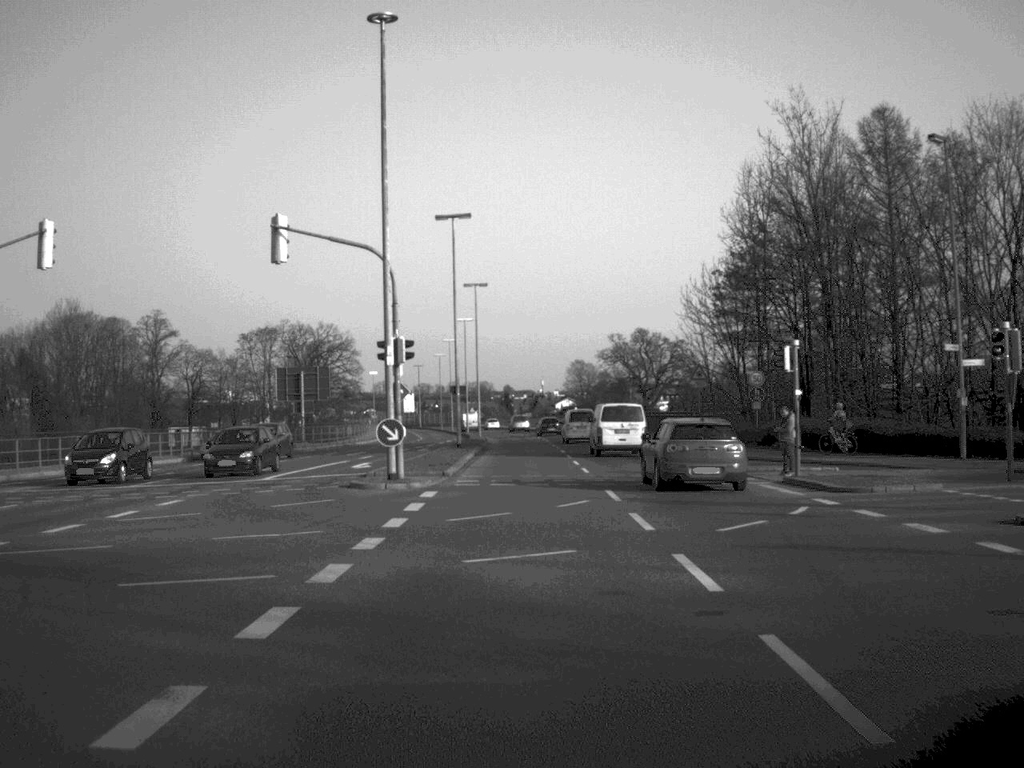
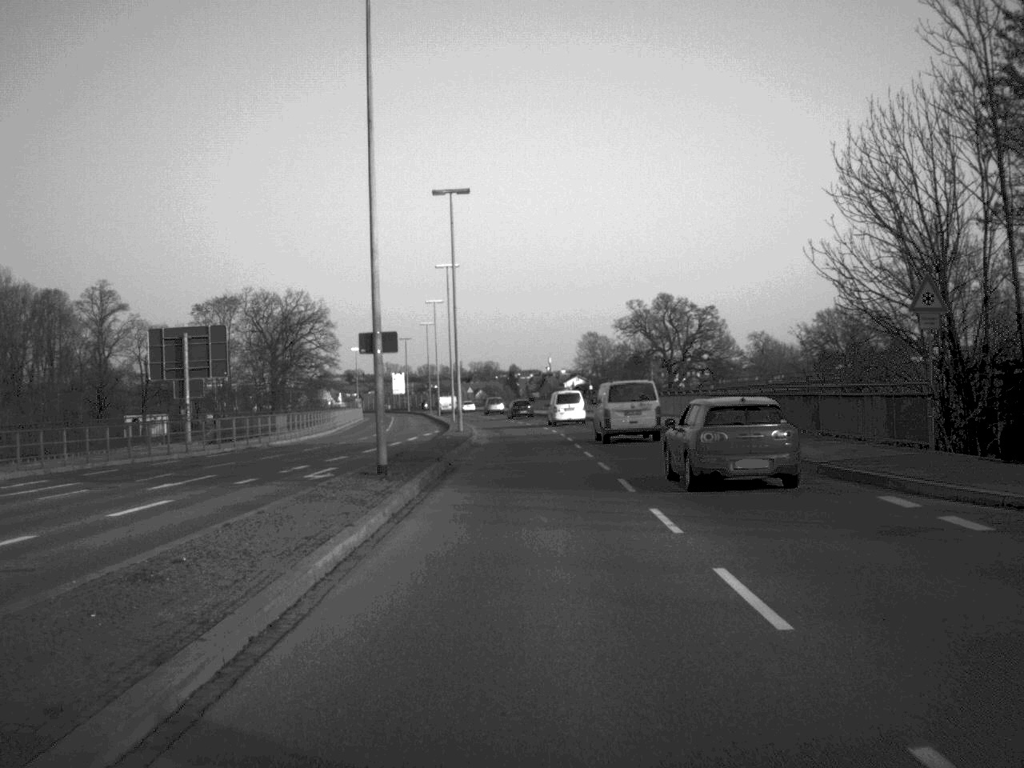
(-0.1, +31.2) m; 0°
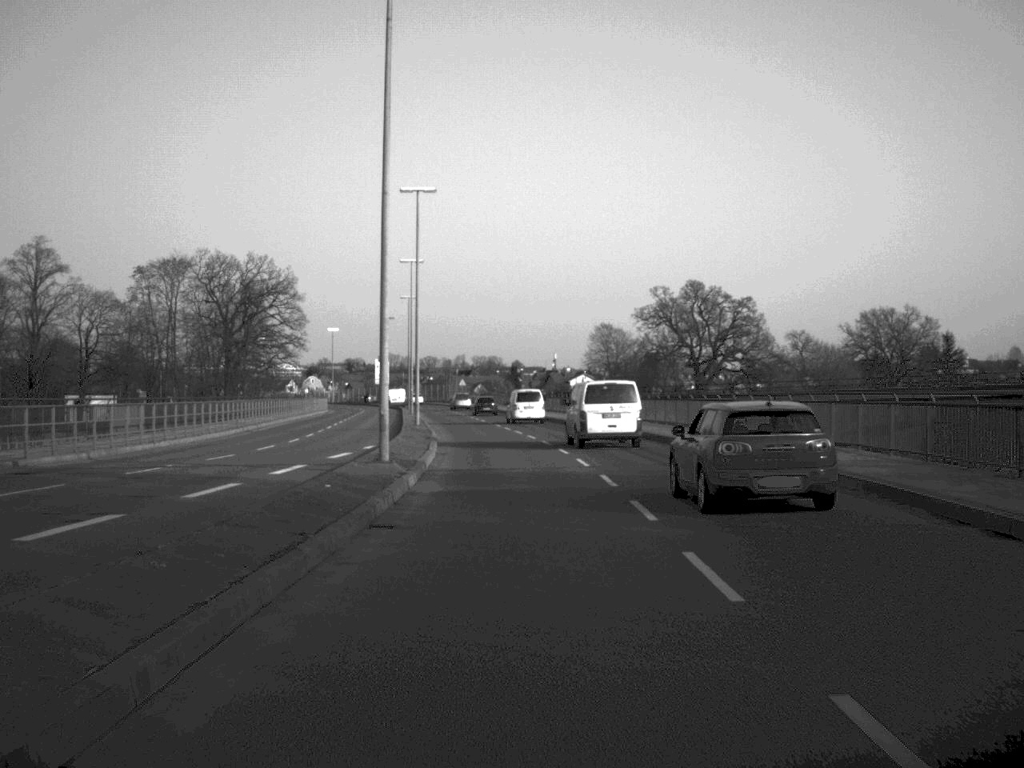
(0.0, +28.6) m; 0°
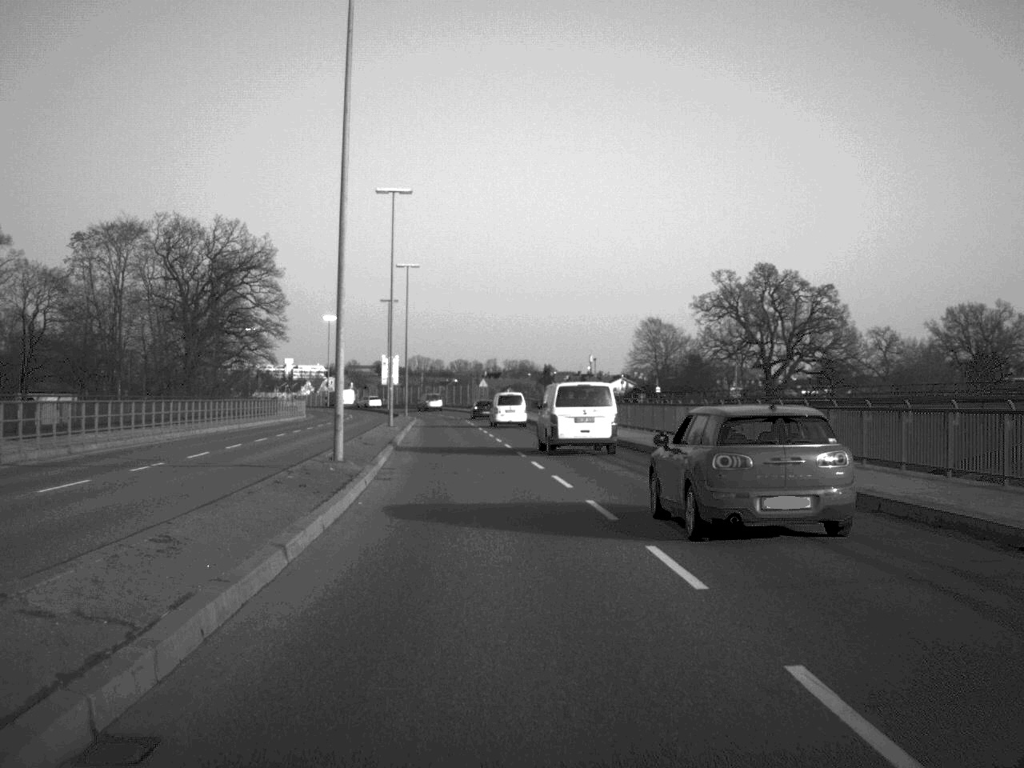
(-0.3, +29.7) m; -1°
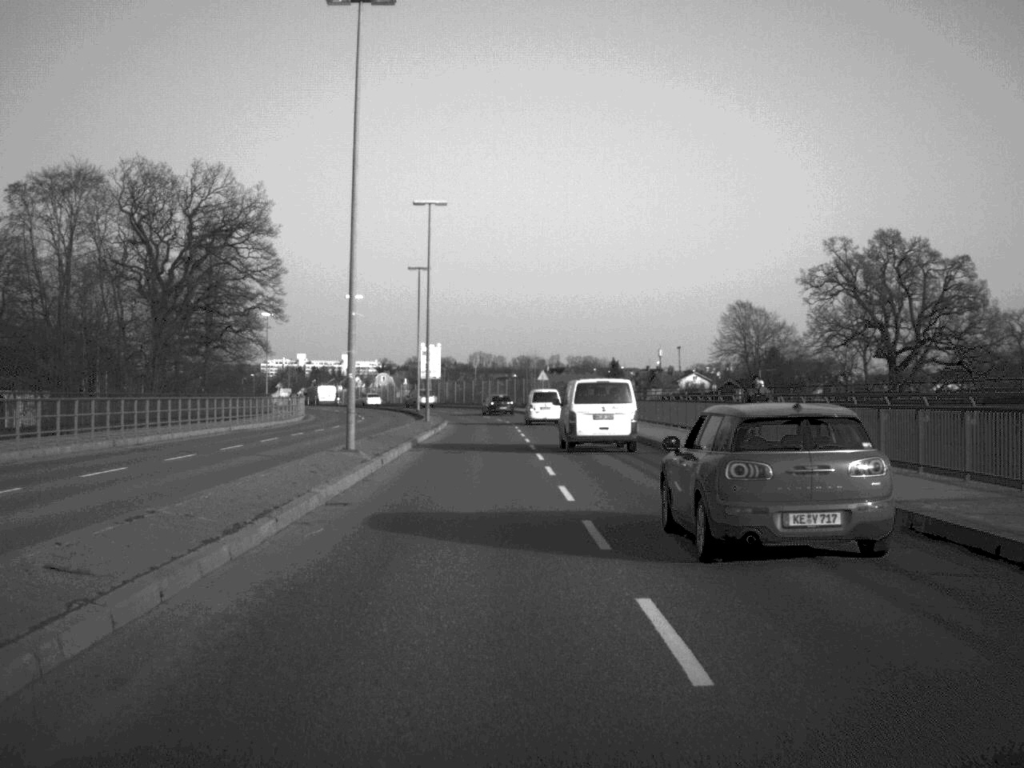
(-0.6, +27.1) m; -3°
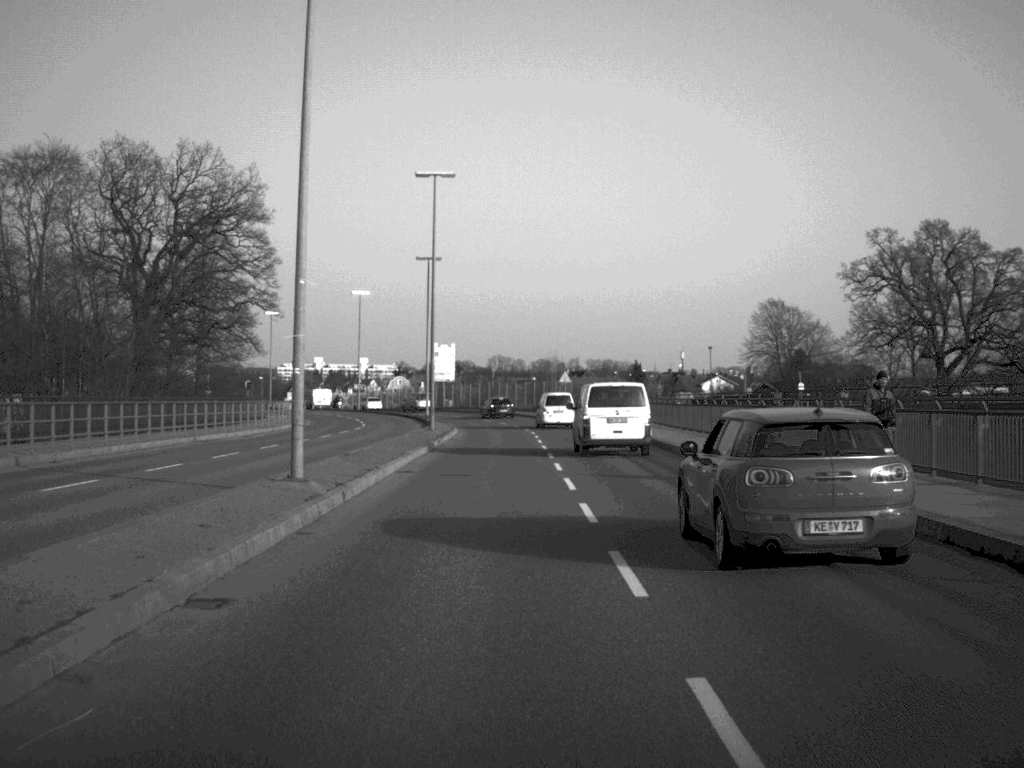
(-0.1, +8.6) m; -1°
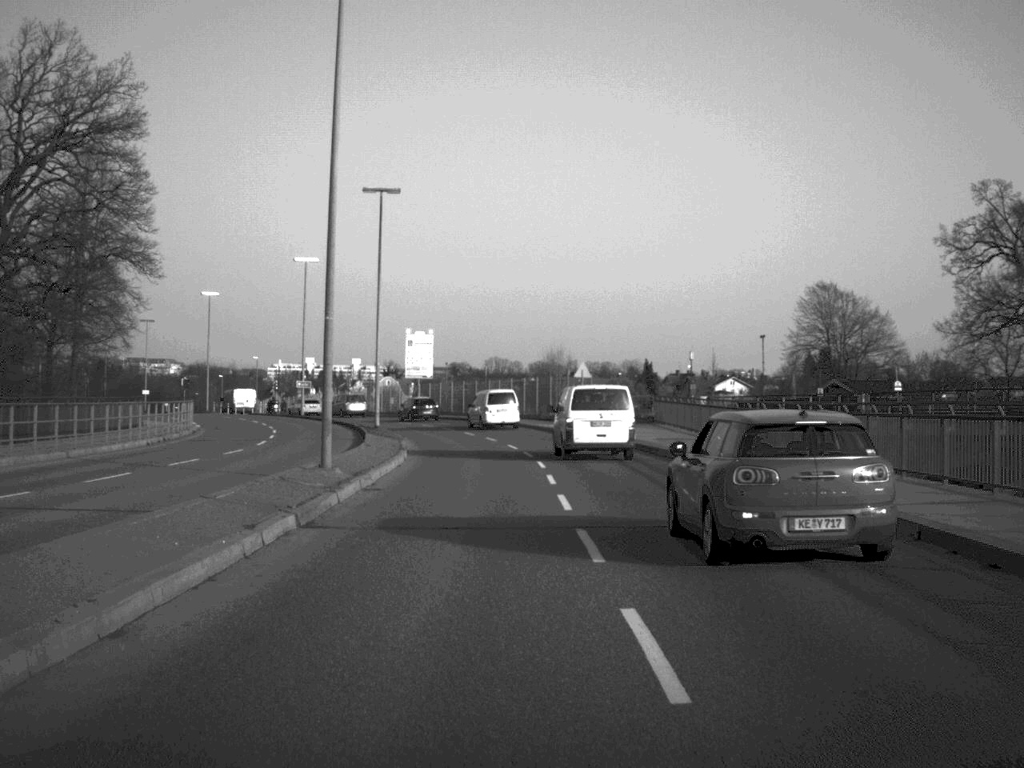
(-0.1, +26.8) m; 0°
